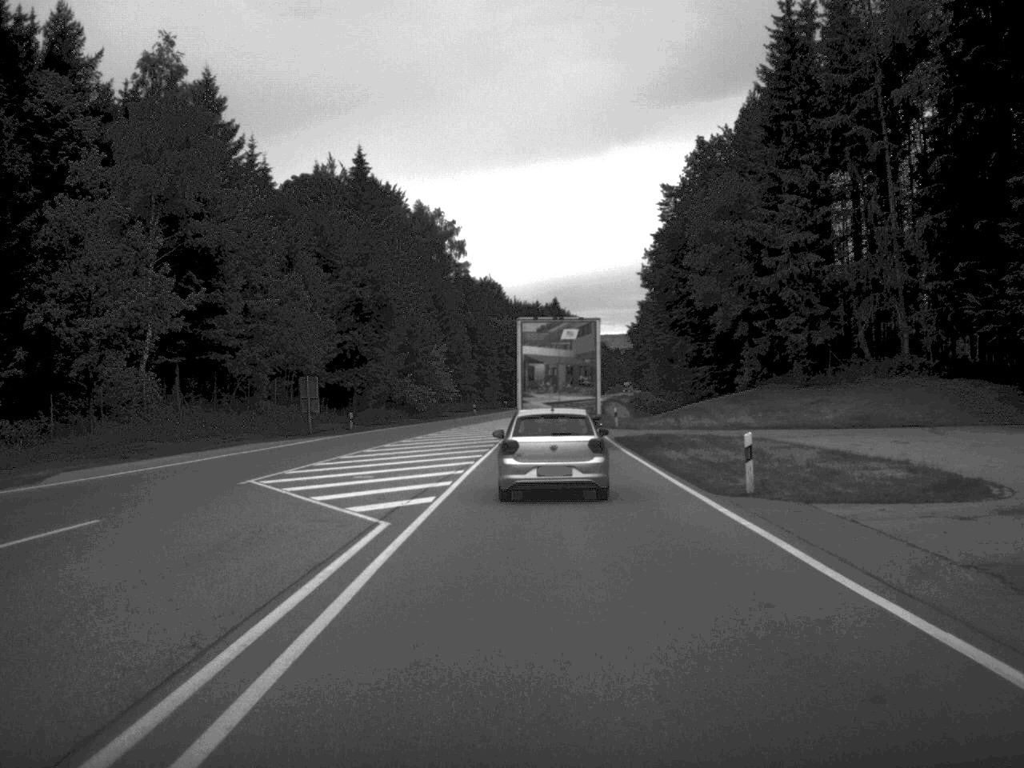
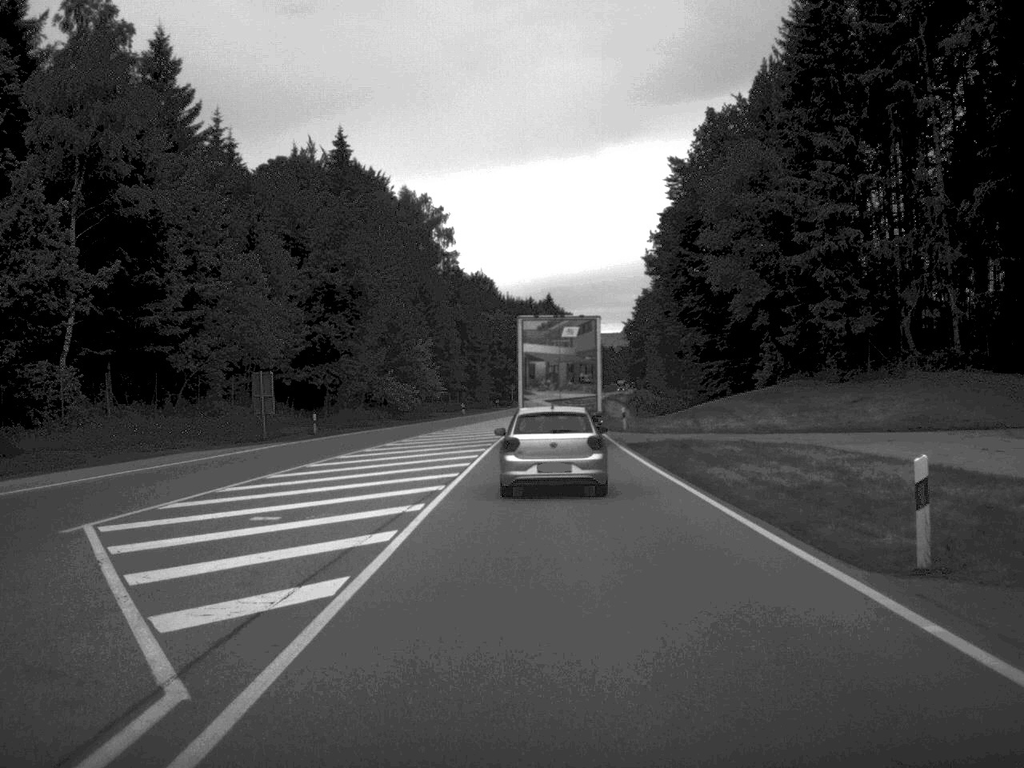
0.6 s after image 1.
(0.0, +9.5) m; 0°
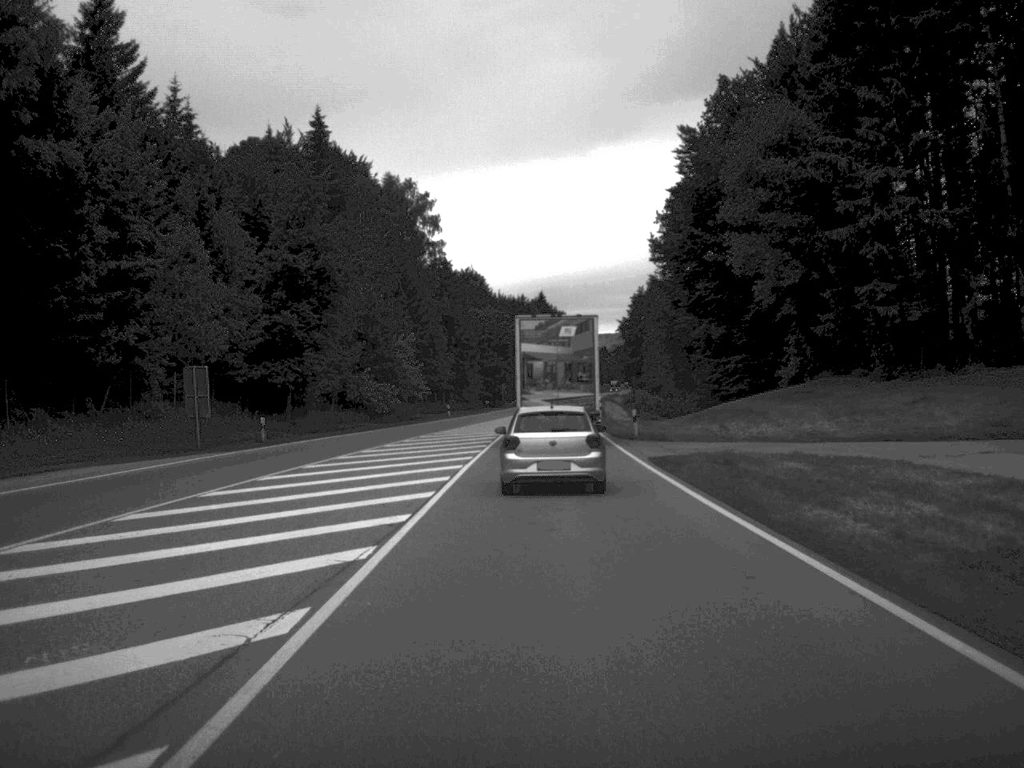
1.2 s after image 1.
(0.0, +9.6) m; 0°
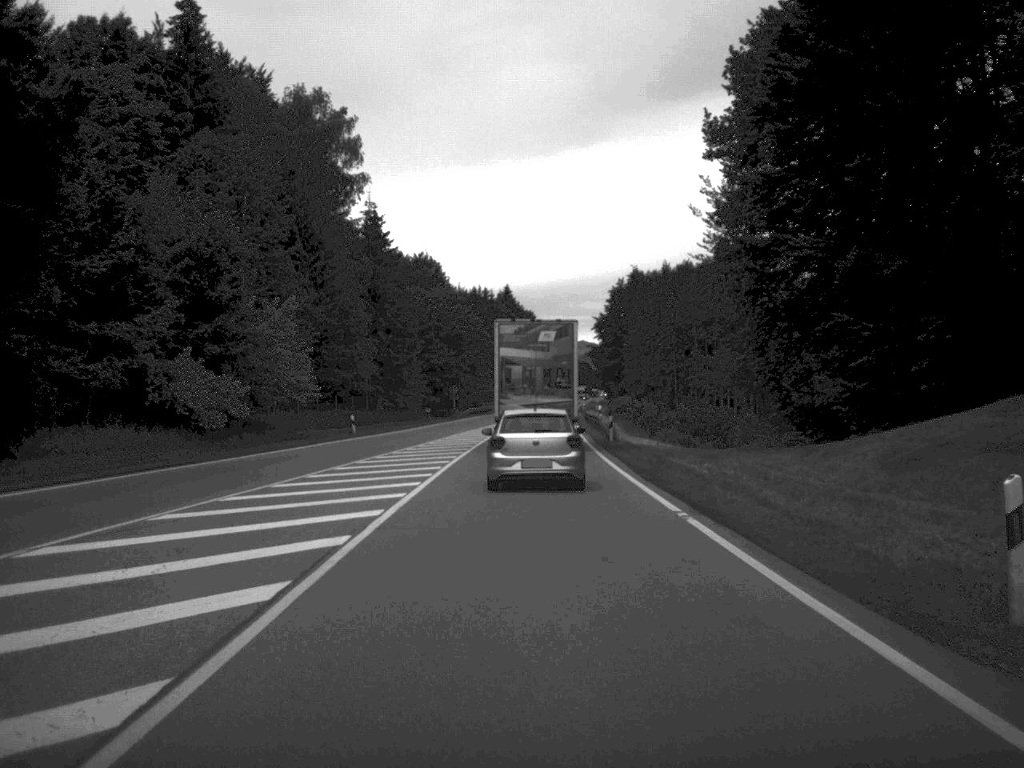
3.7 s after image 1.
(+0.5, +38.9) m; +1°
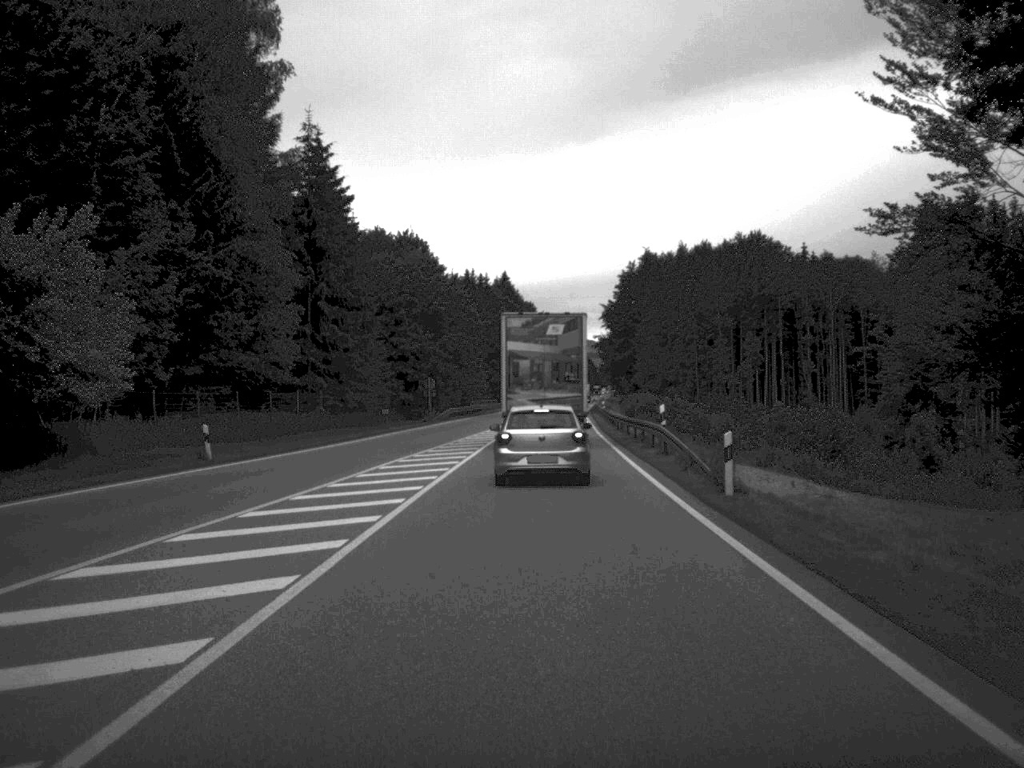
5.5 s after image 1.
(0.0, +28.4) m; 0°
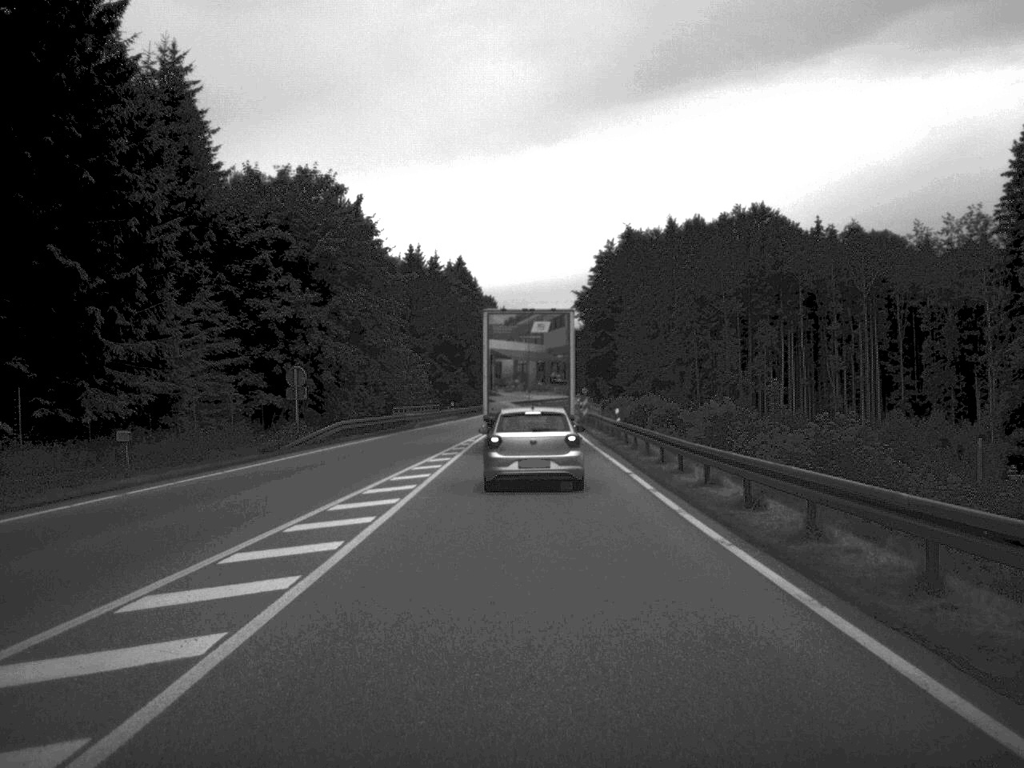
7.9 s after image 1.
(+0.4, +39.1) m; +2°
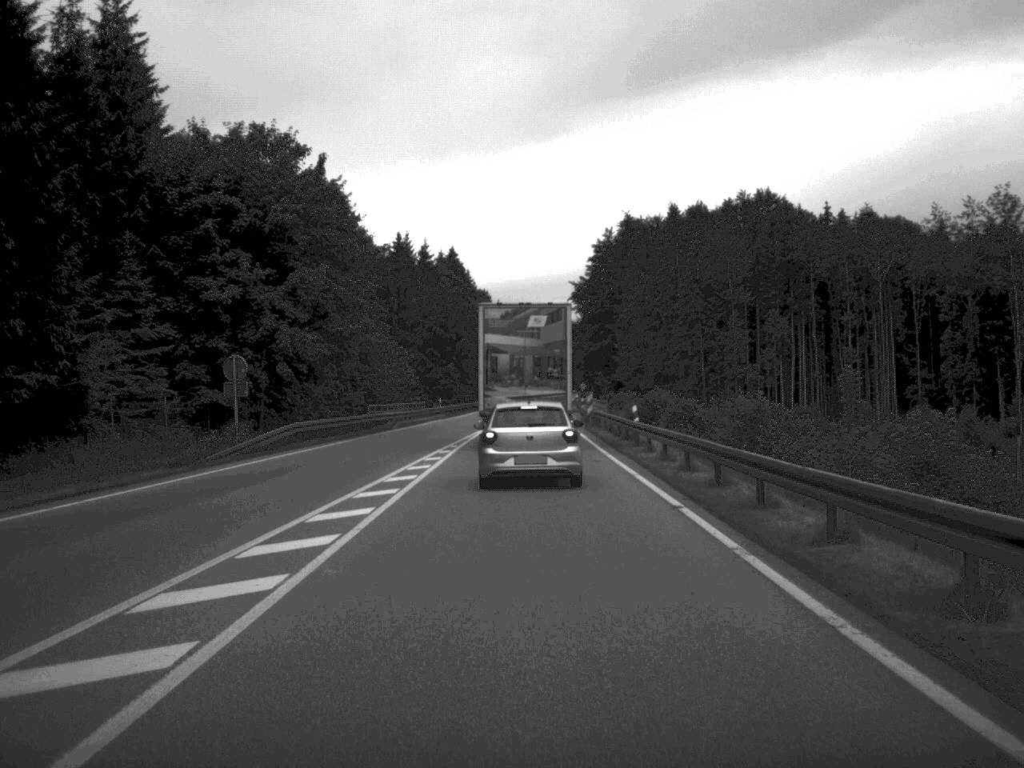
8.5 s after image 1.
(0.0, +9.1) m; 0°
